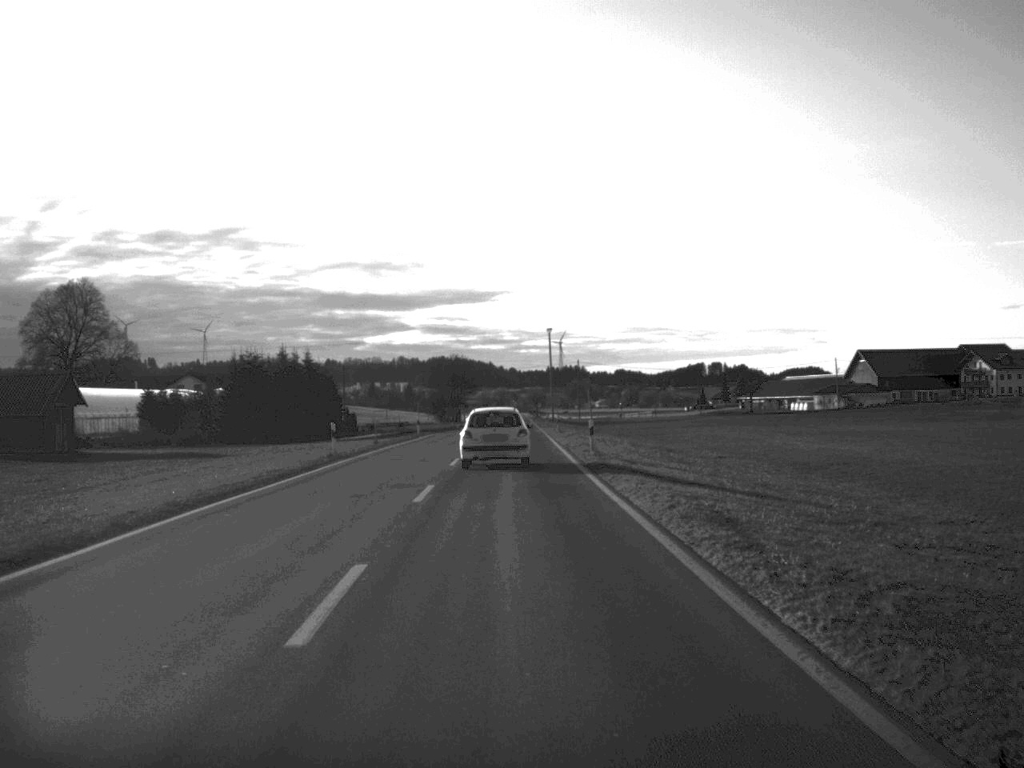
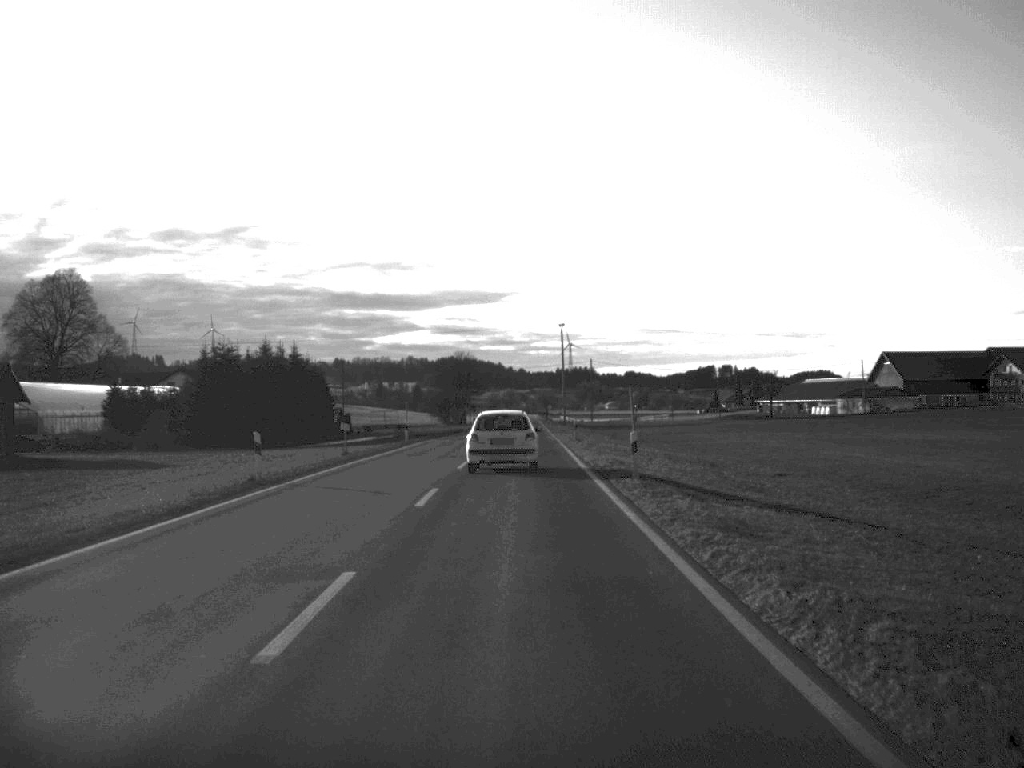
(-0.1, +12.1) m; 0°
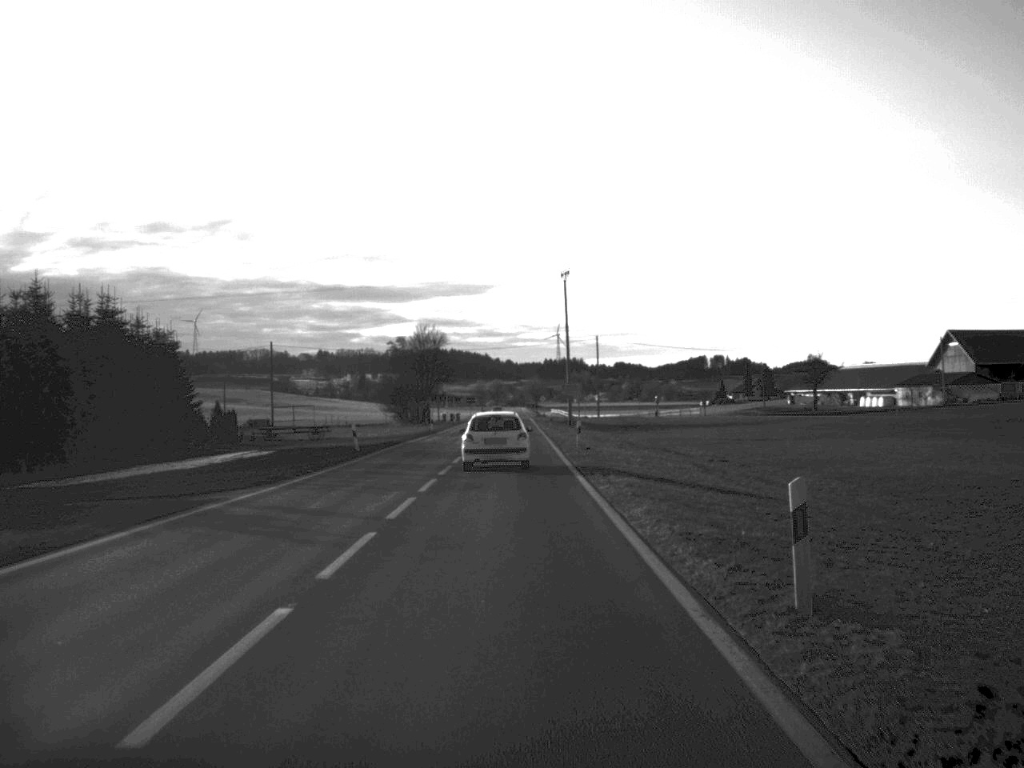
(+0.1, +49.5) m; 0°
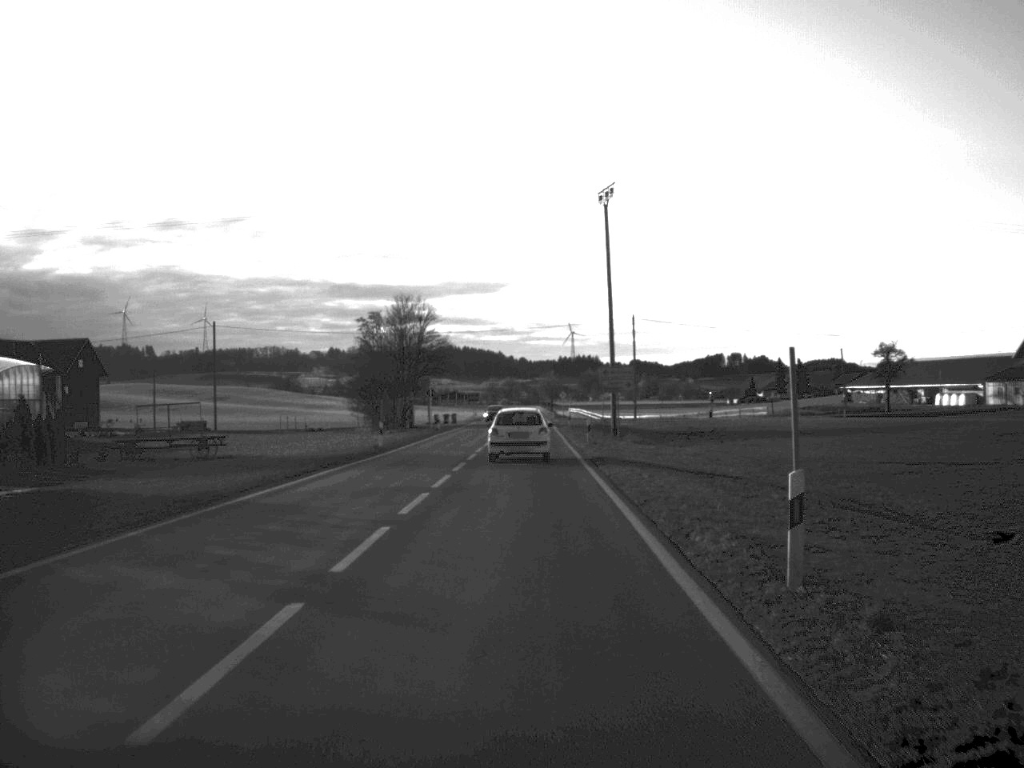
(-0.3, +35.6) m; -1°
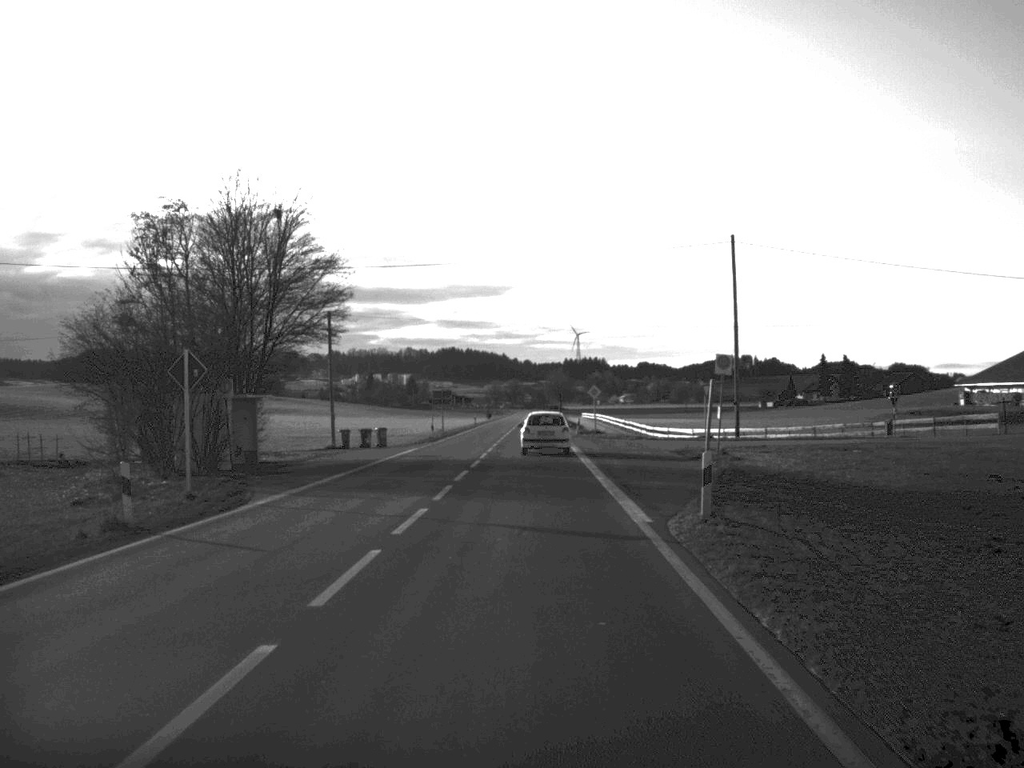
(+0.1, +60.7) m; 0°
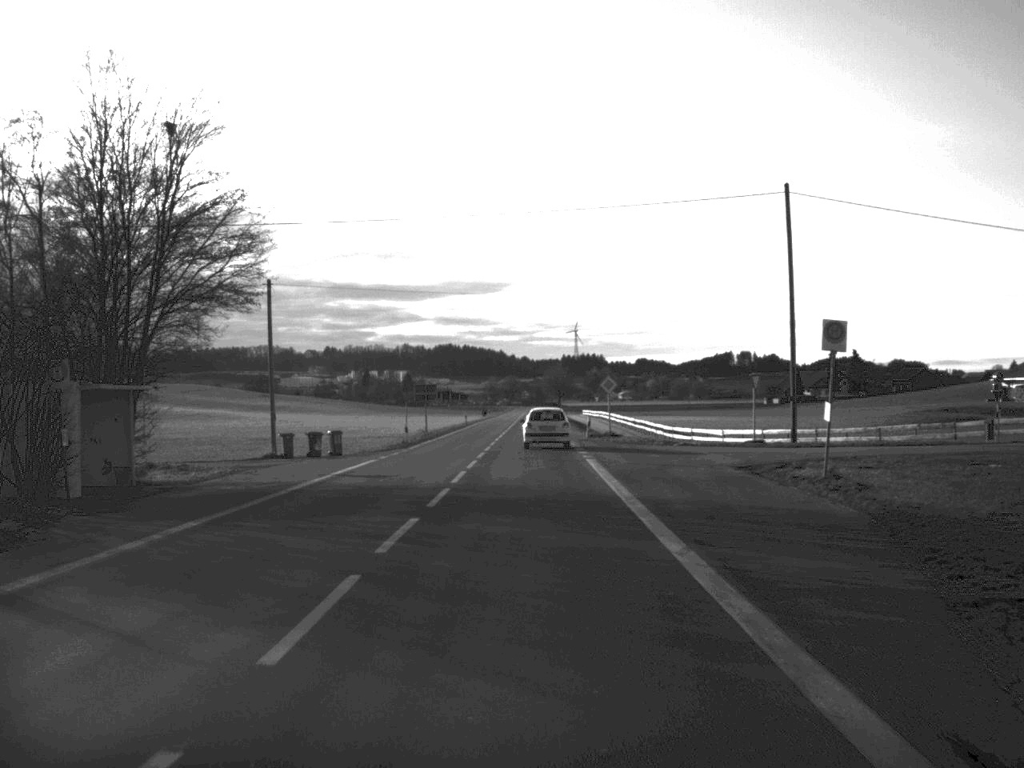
(0.0, +14.2) m; 0°
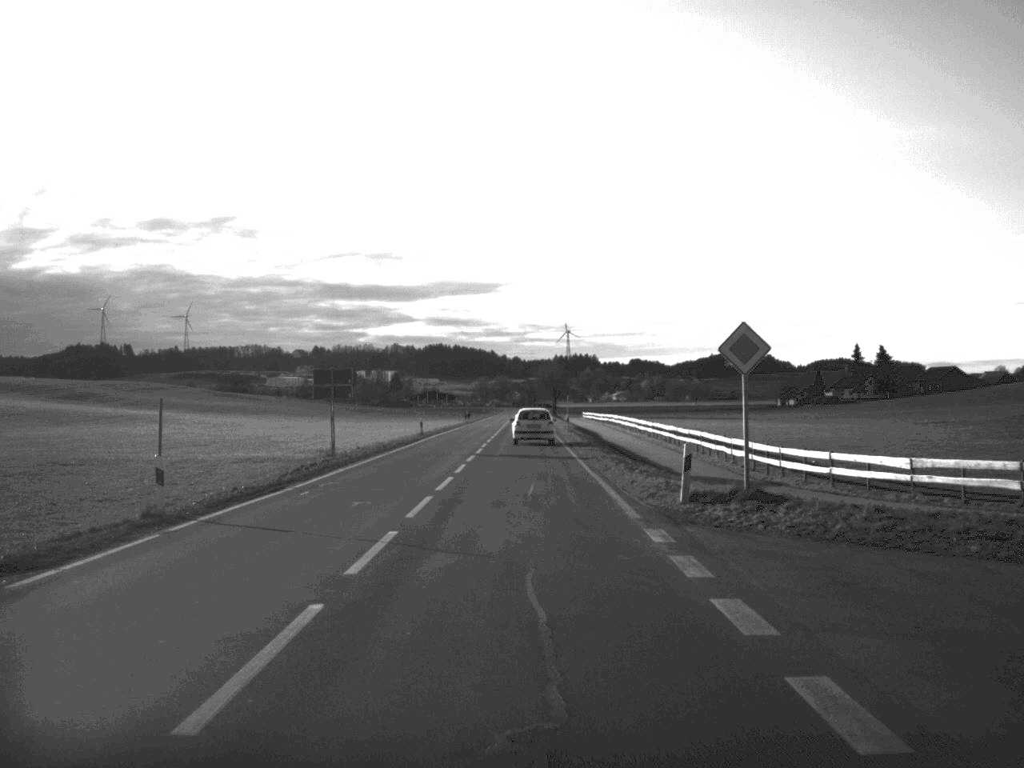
(+0.1, +37.4) m; 0°
